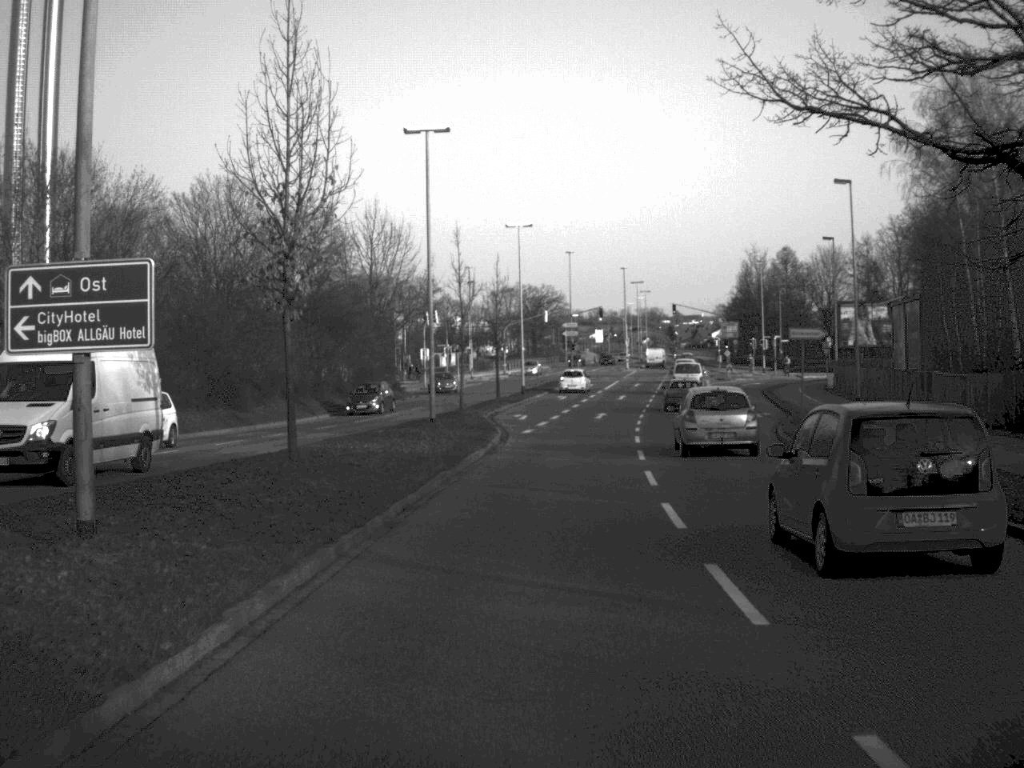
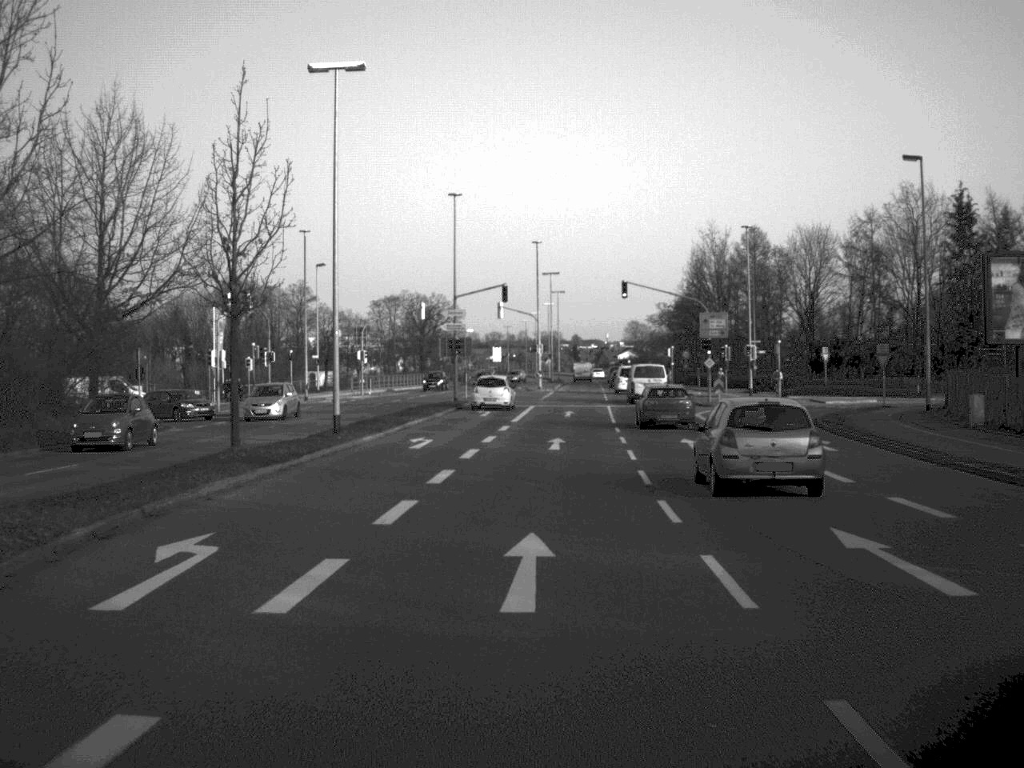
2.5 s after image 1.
(+2.0, +41.0) m; +5°
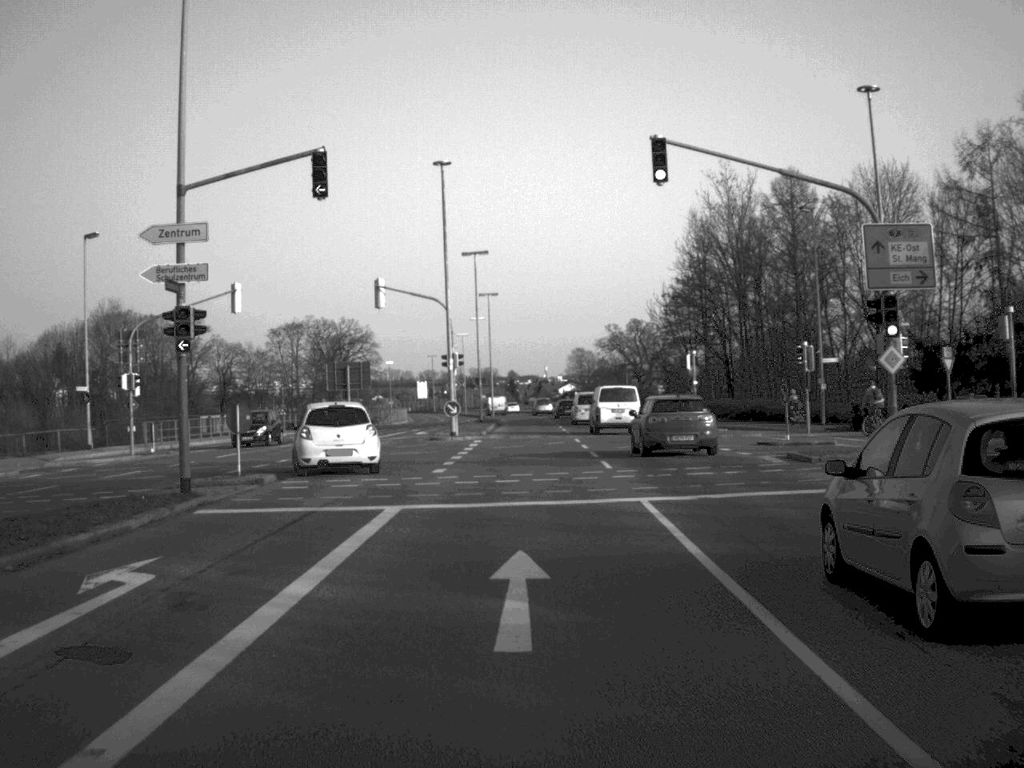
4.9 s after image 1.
(+1.2, +41.8) m; +3°
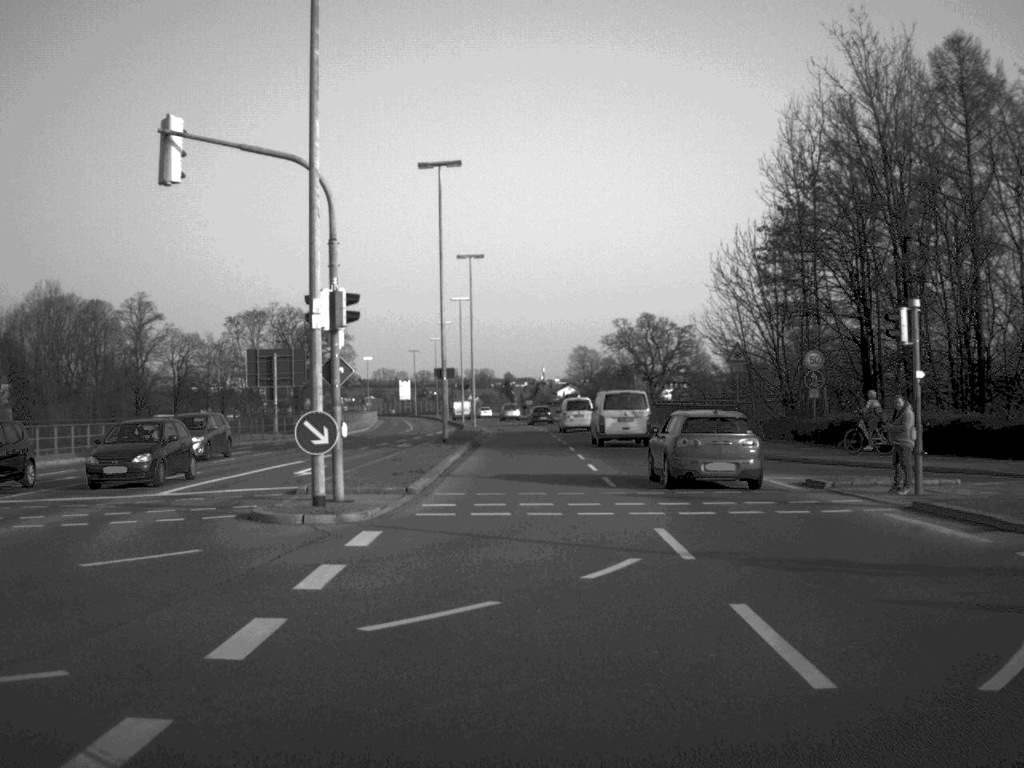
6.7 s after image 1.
(+0.1, +29.9) m; 0°
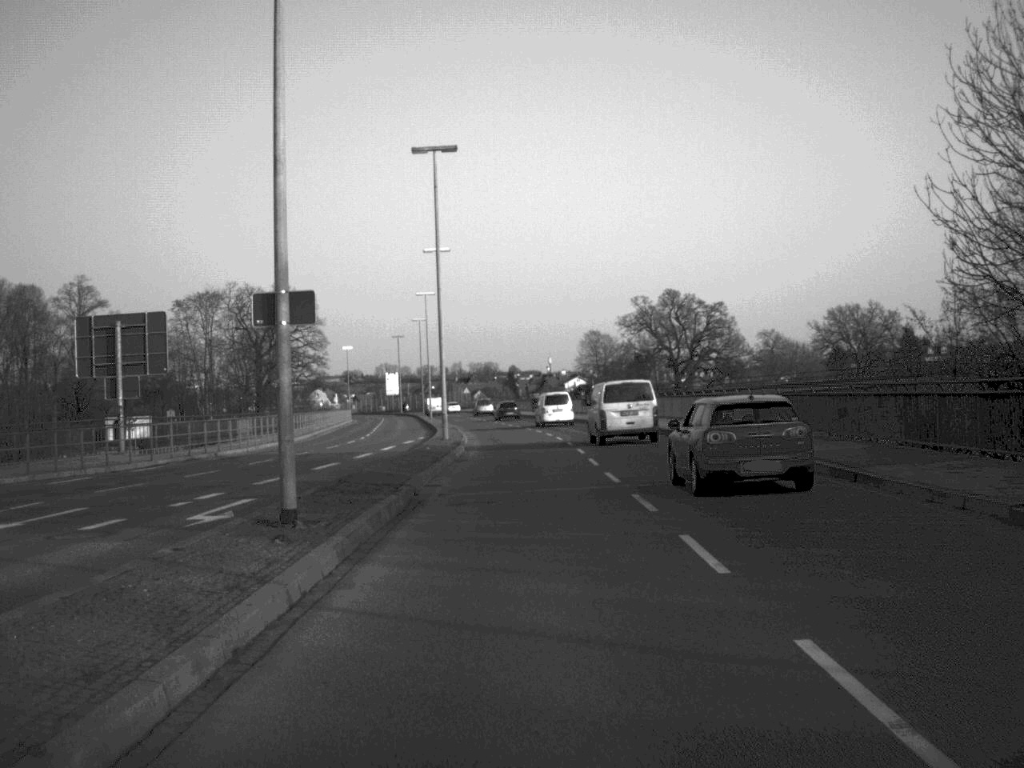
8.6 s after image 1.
(-0.1, +30.9) m; 0°
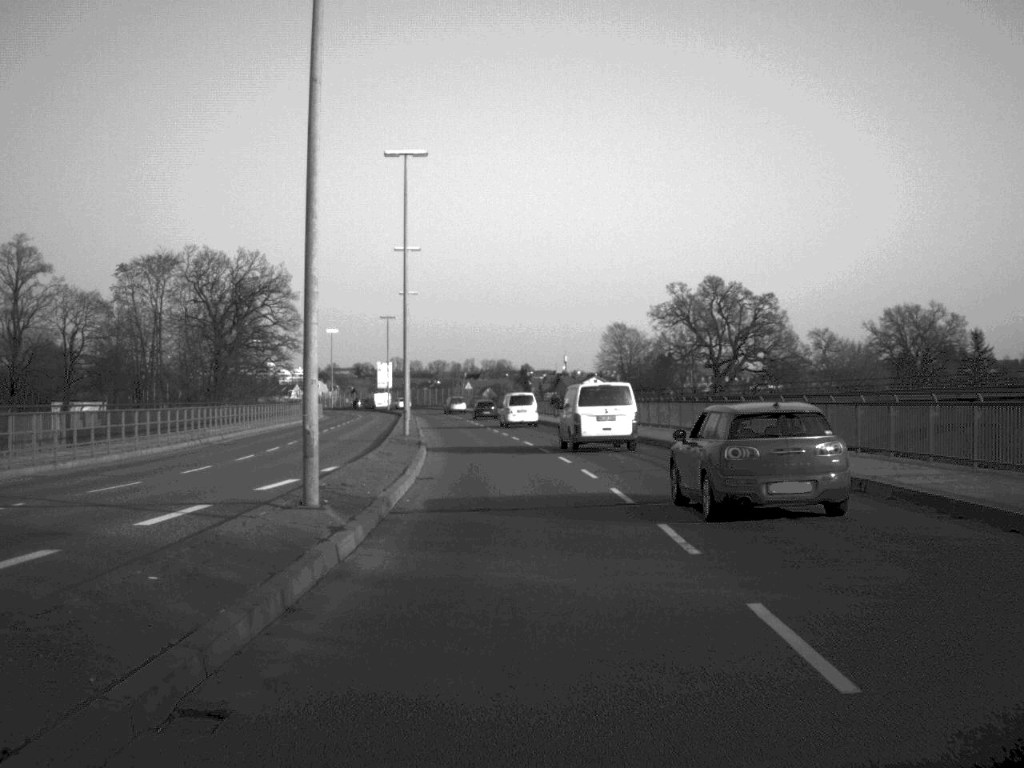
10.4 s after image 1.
(0.0, +28.4) m; -1°
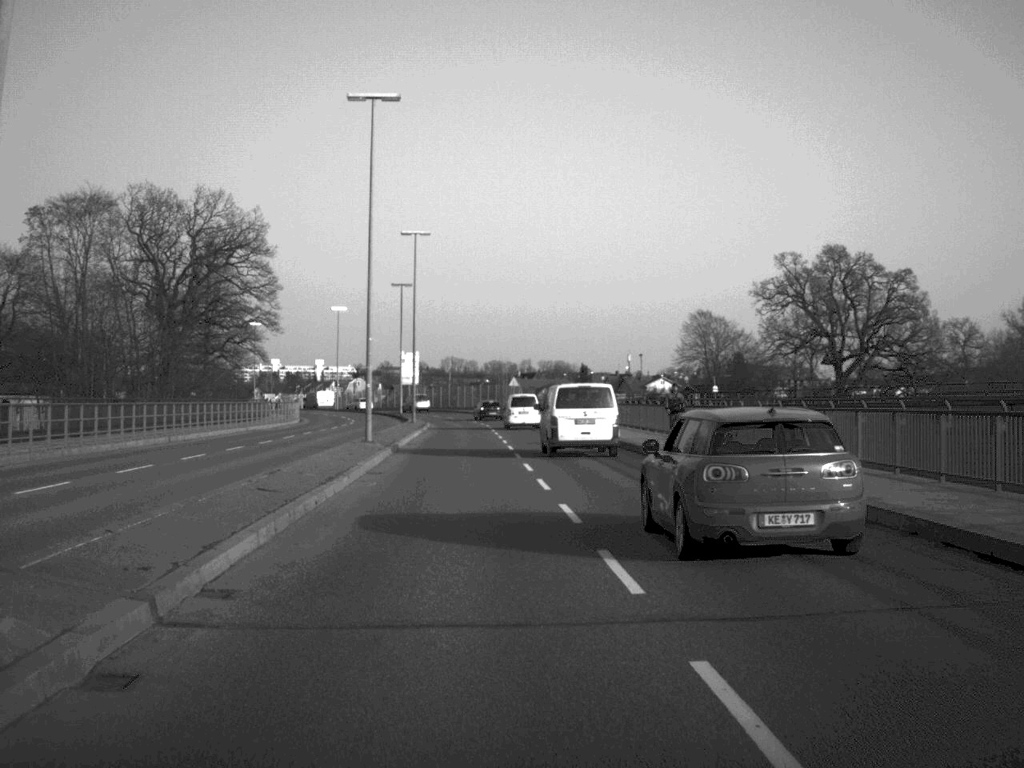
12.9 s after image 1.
(-0.7, +38.3) m; -3°
